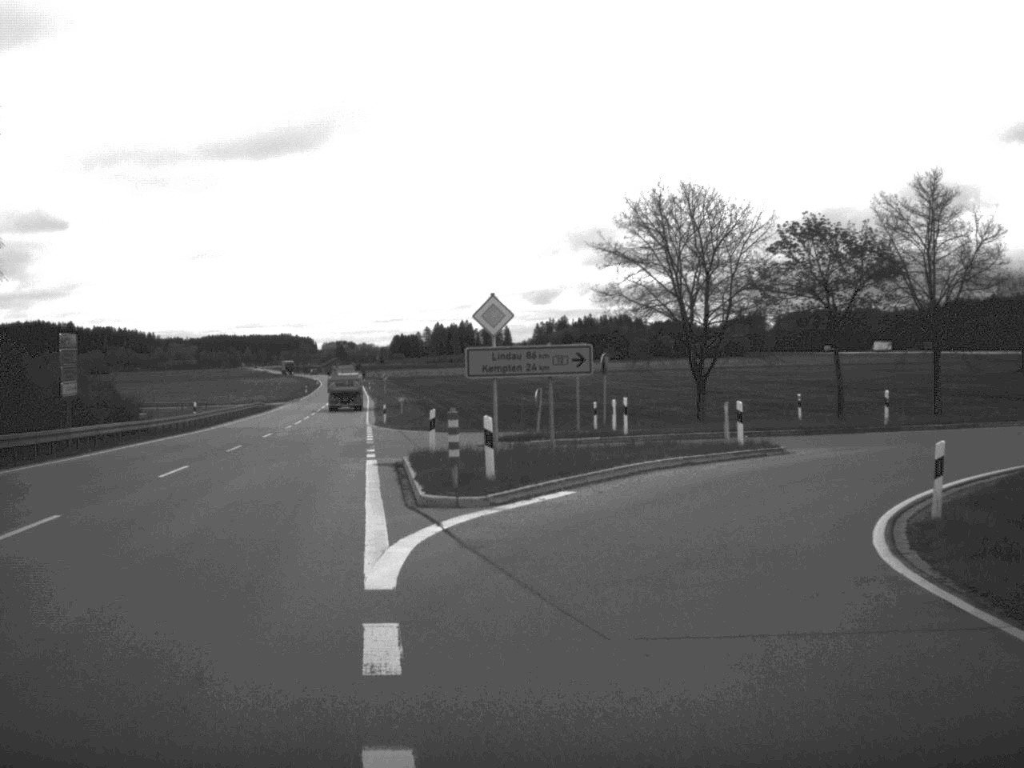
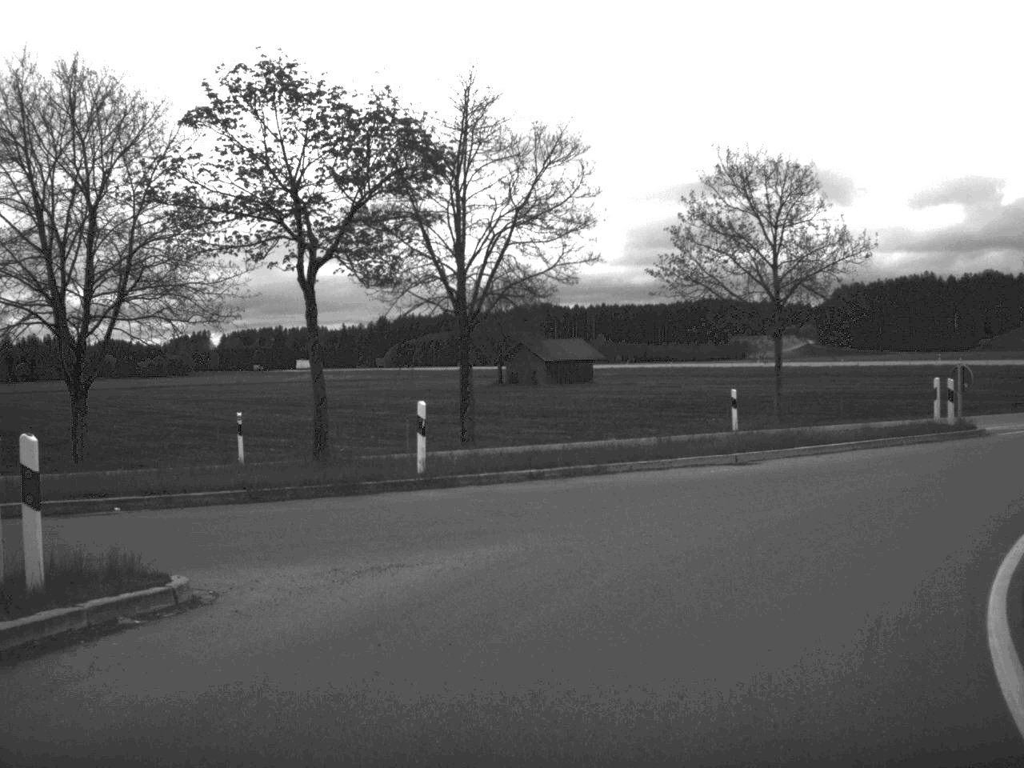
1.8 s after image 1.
(+3.7, +19.3) m; +25°
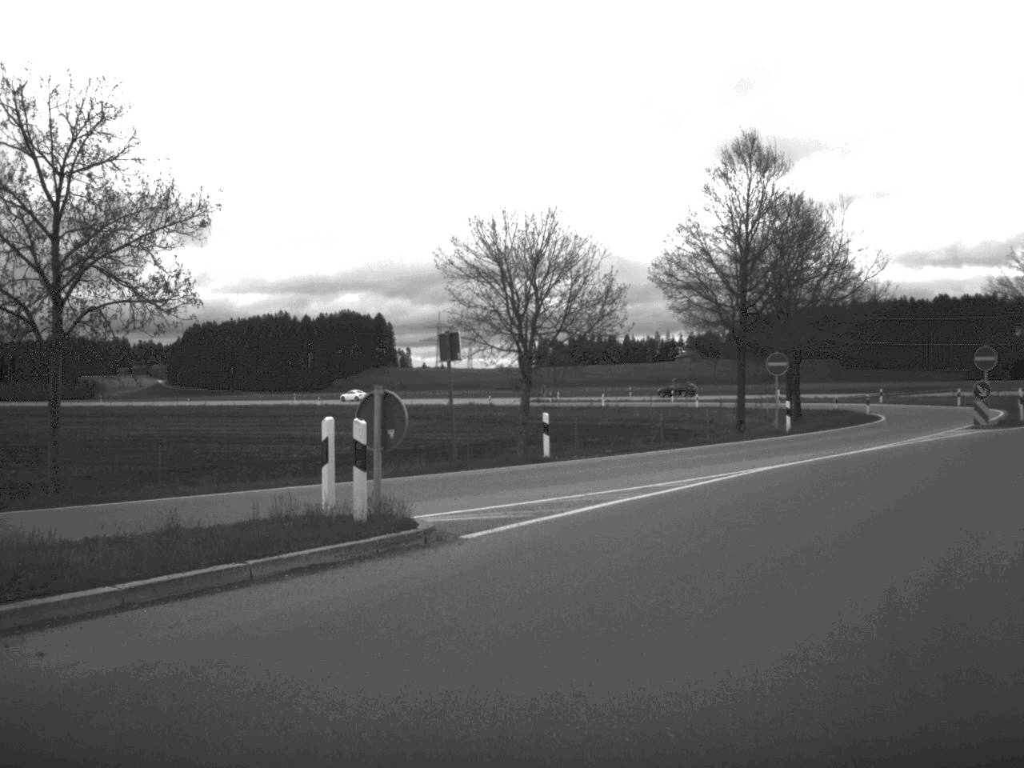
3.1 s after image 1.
(+3.4, +13.8) m; +29°
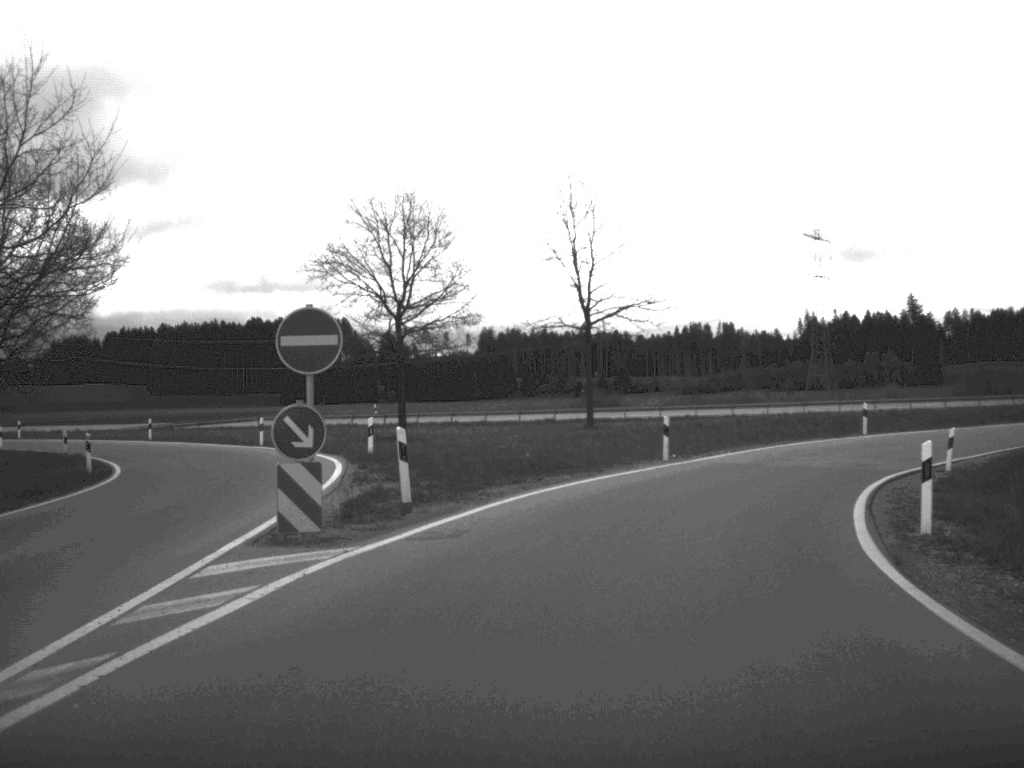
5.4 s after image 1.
(+8.5, +25.3) m; +30°
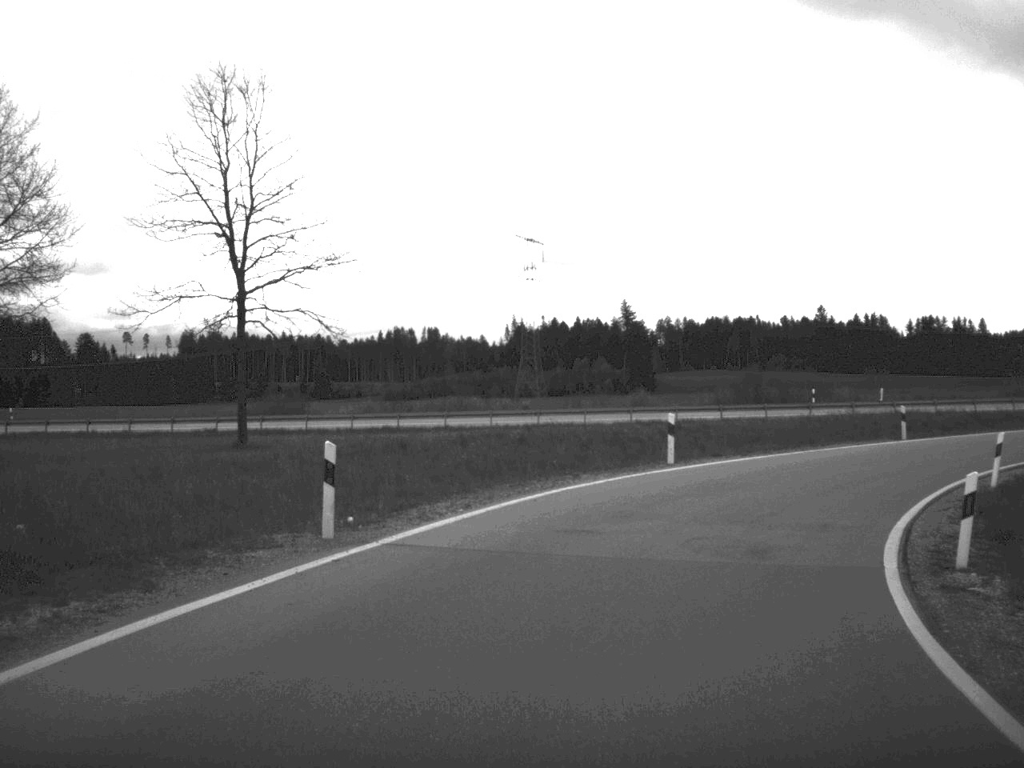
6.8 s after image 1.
(+1.9, +16.0) m; +13°
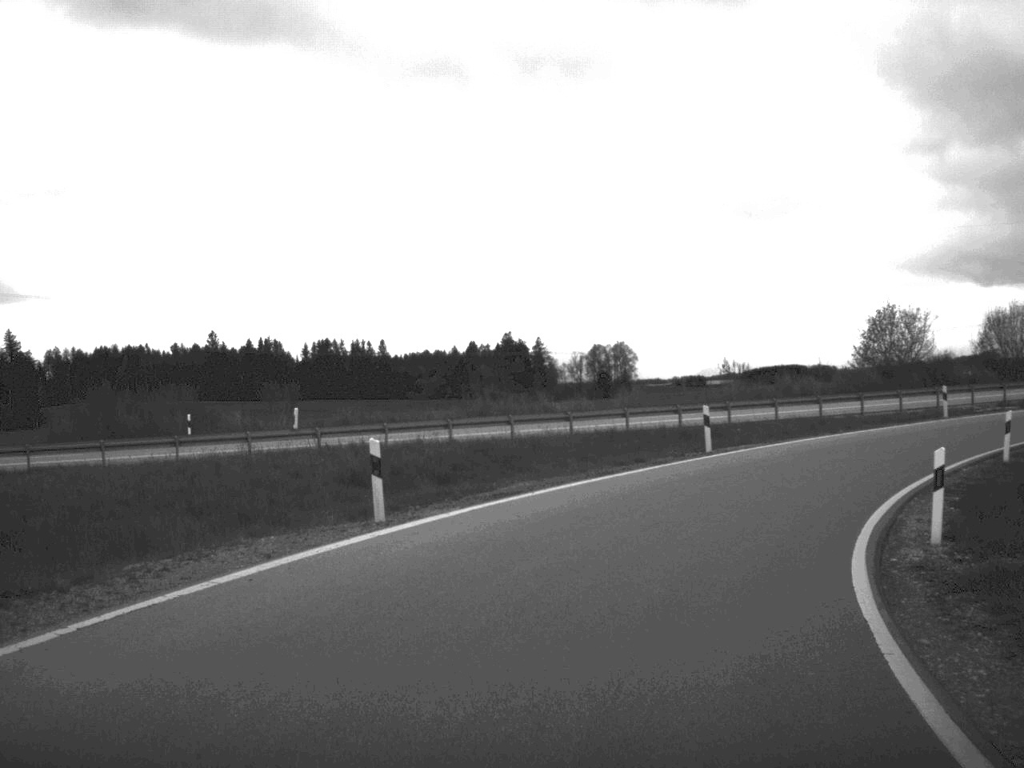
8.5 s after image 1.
(+5.1, +22.3) m; +27°
